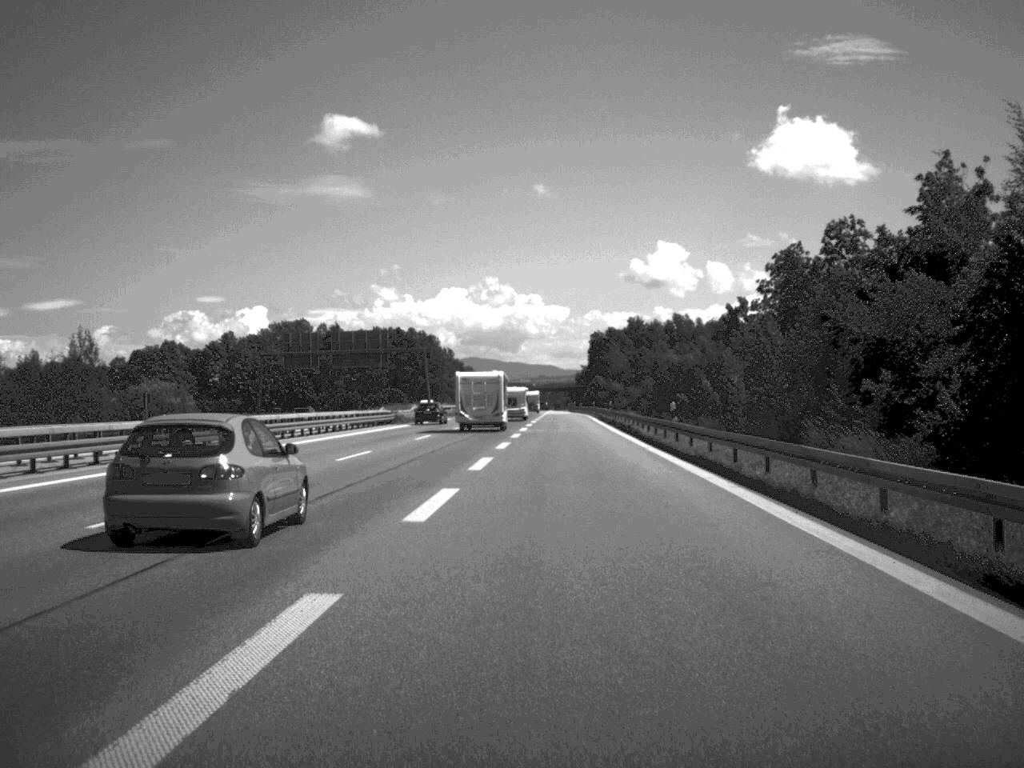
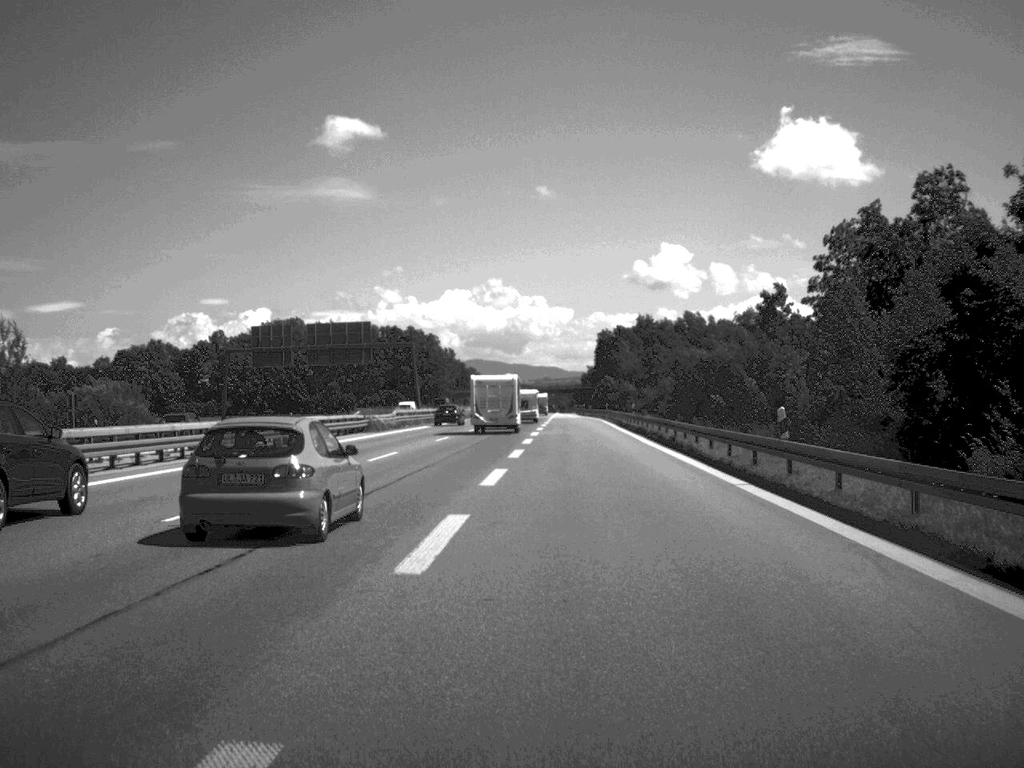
(0.0, +16.1) m; 0°
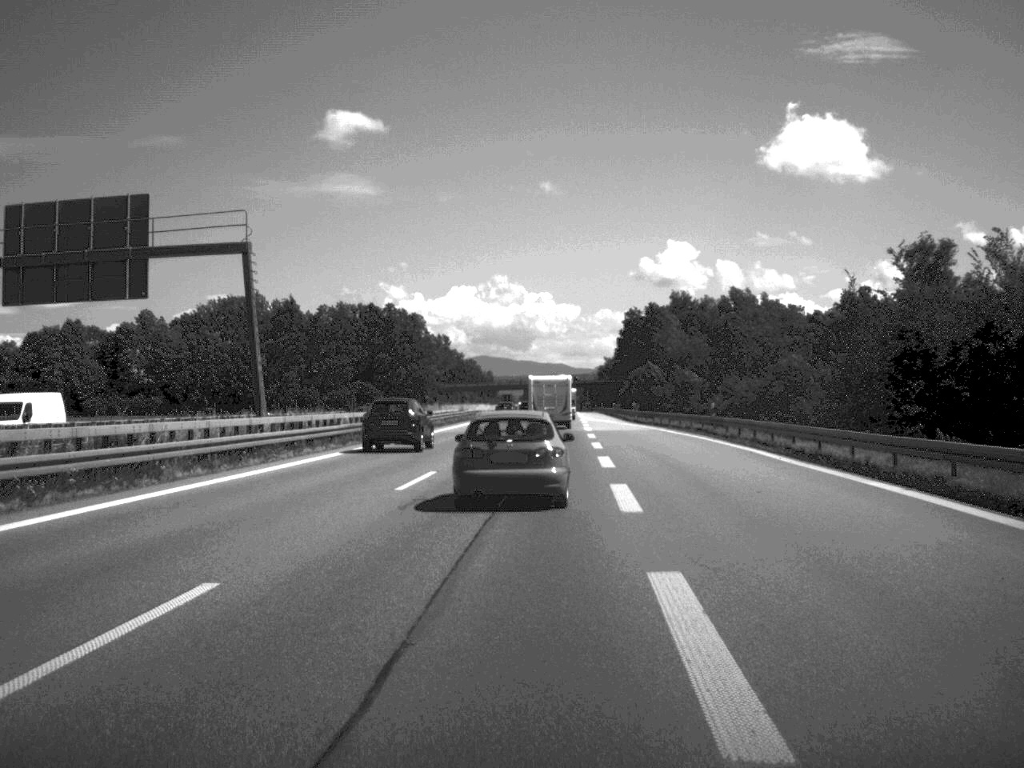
(-0.4, +65.2) m; 0°
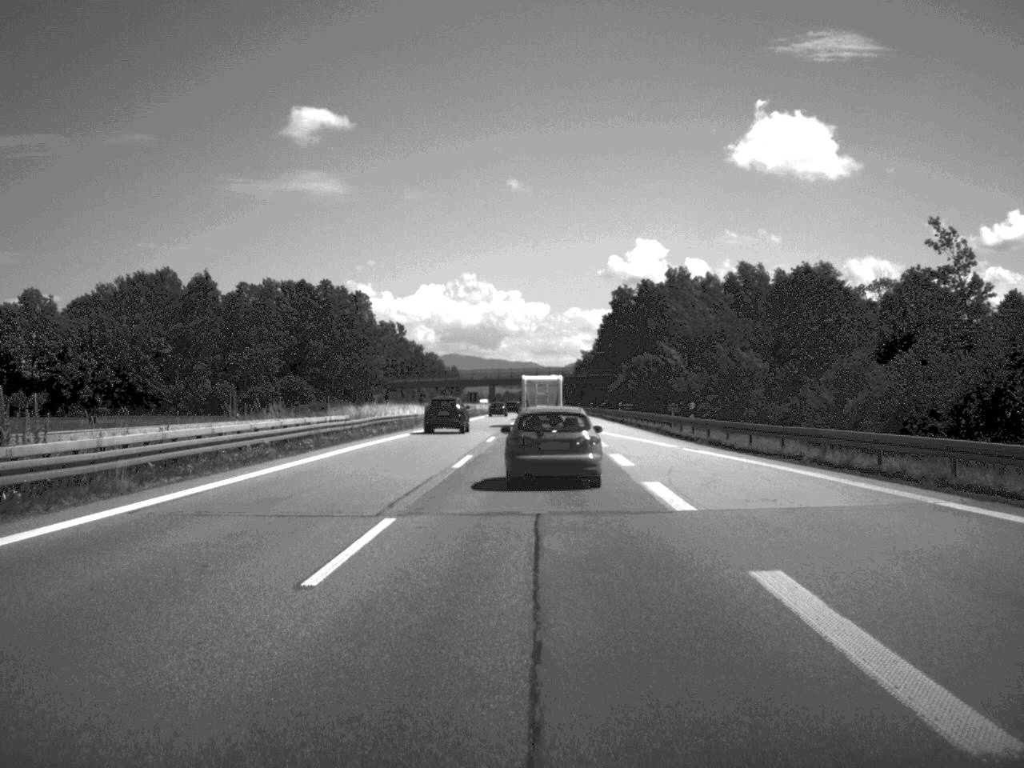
(+0.6, +47.3) m; +1°
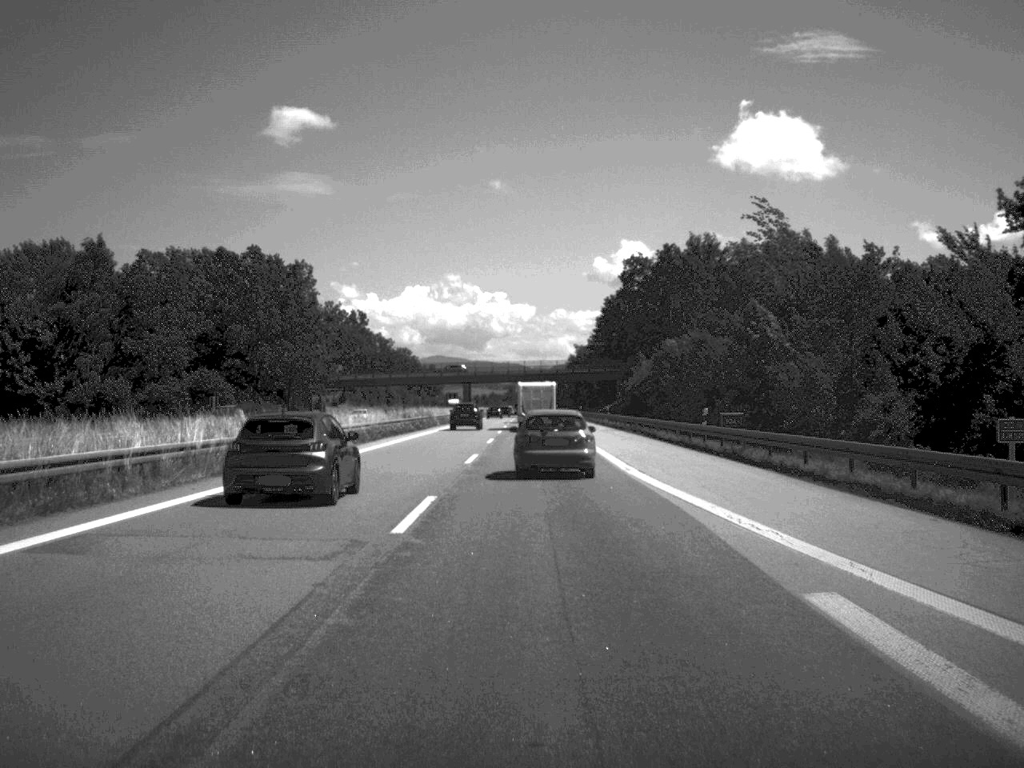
(+0.2, +48.5) m; 0°
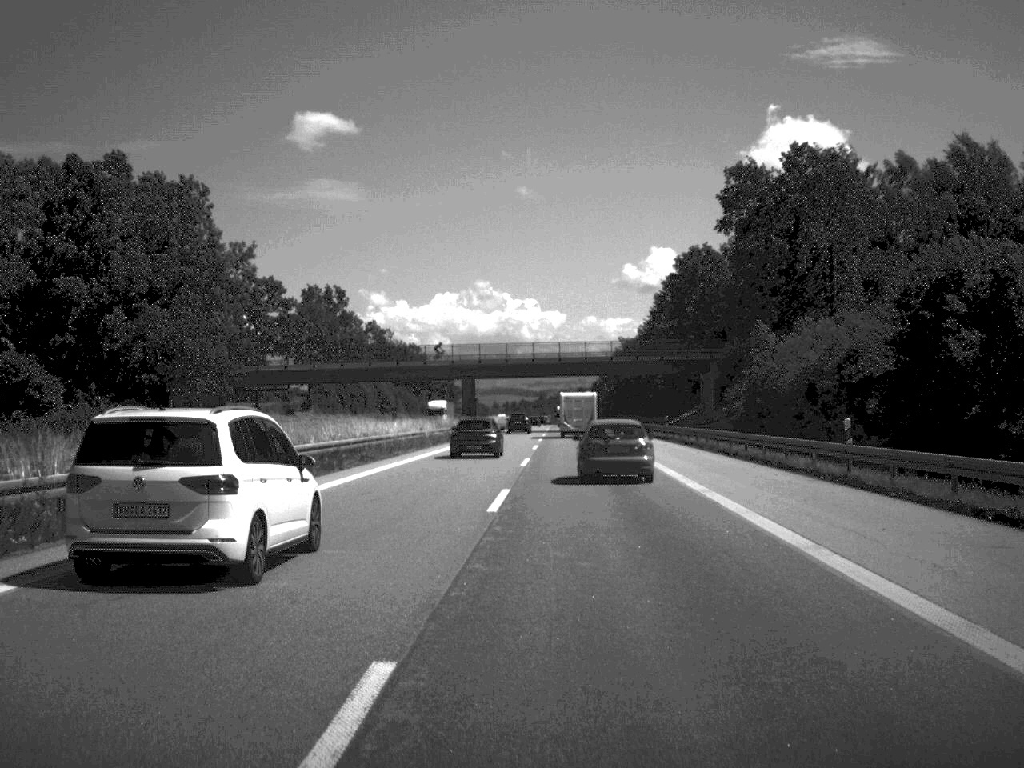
(-0.5, +66.3) m; -2°
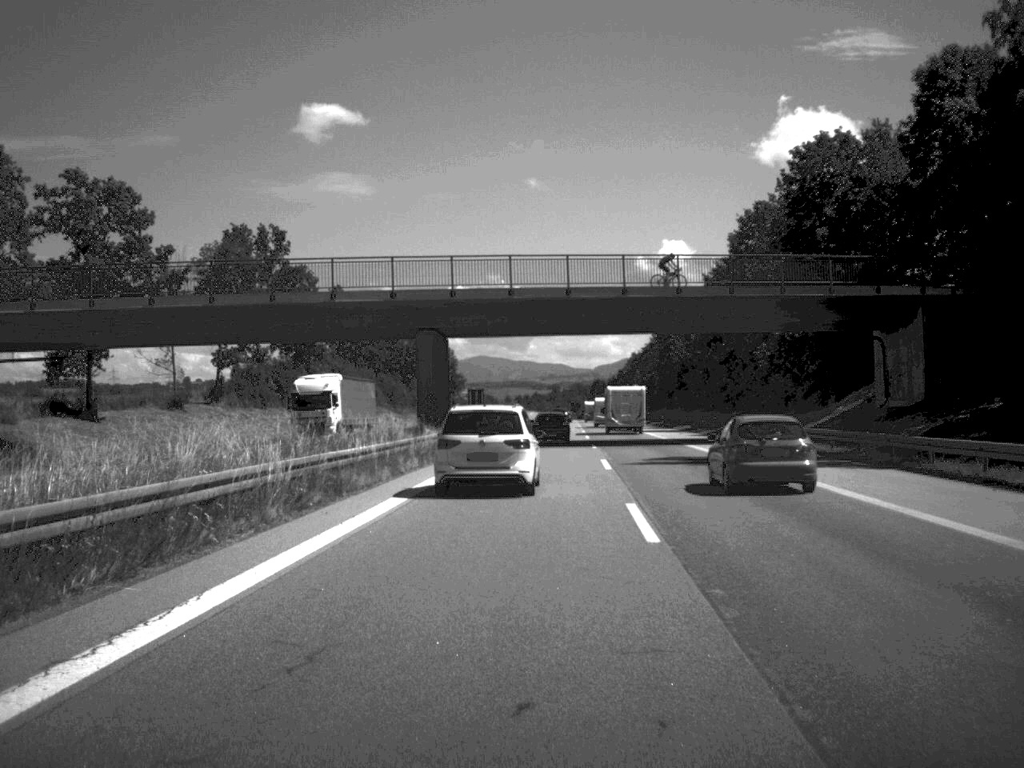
(-0.6, +58.5) m; -1°
